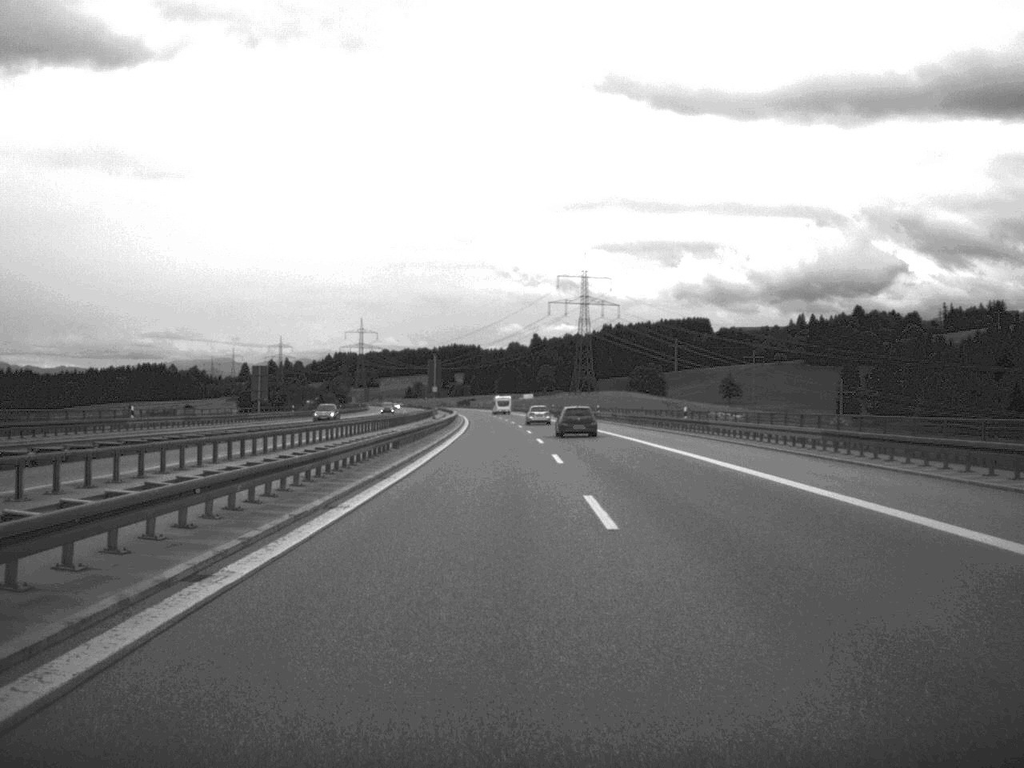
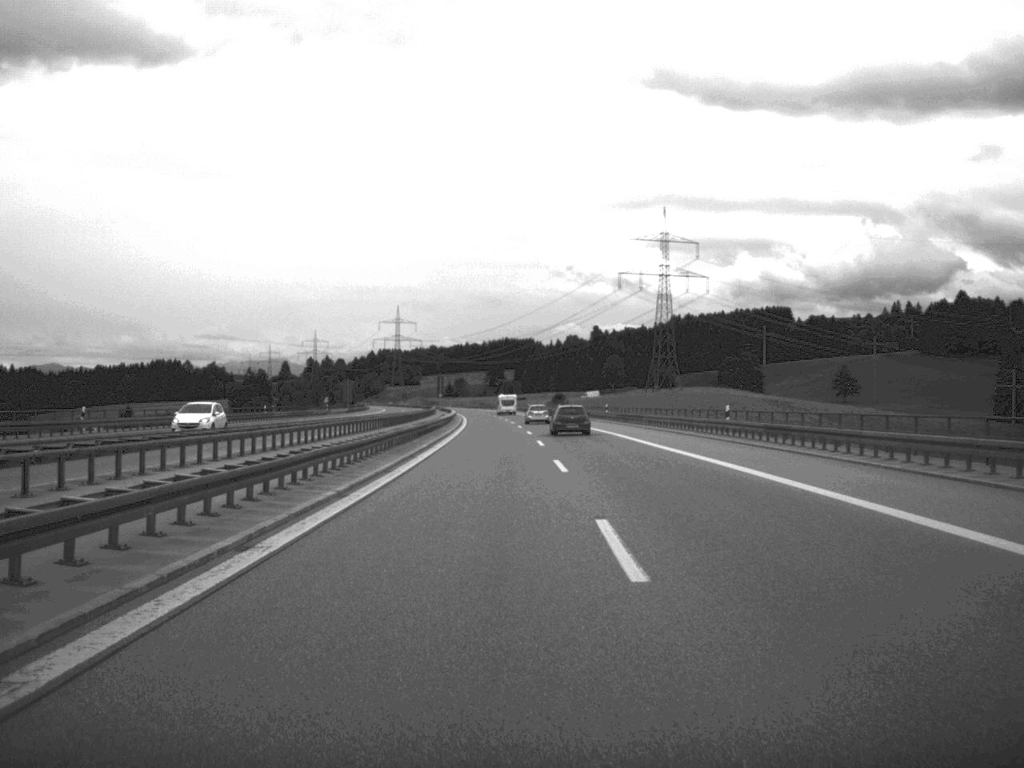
(-2.3, +110.3) m; -3°
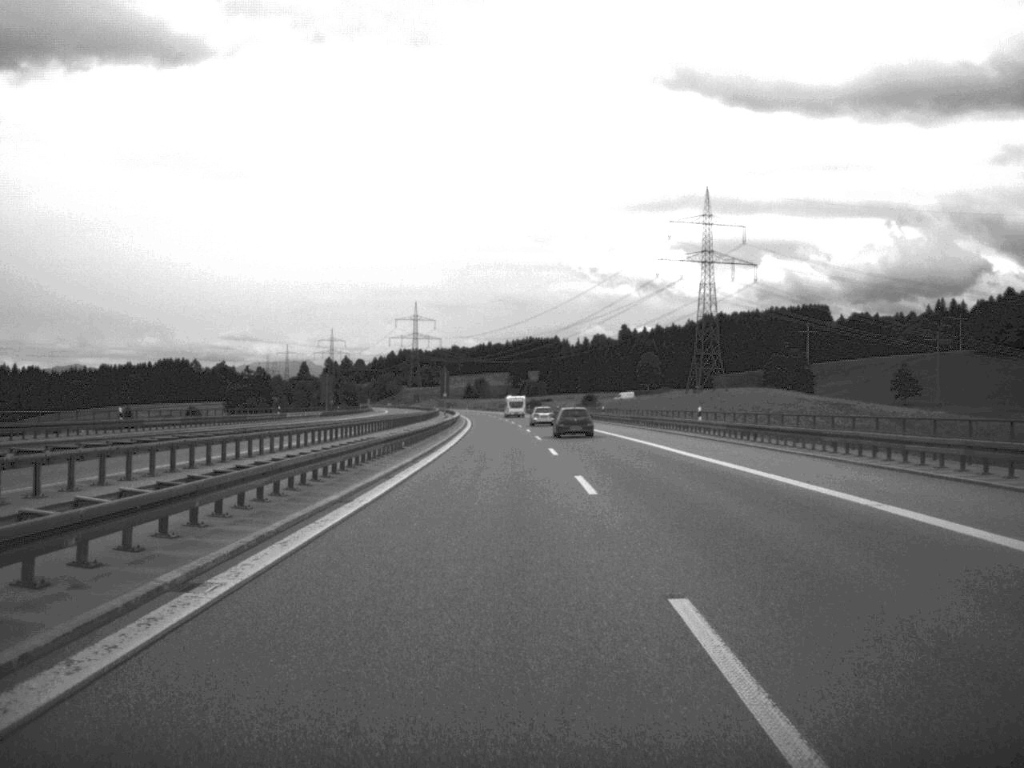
(-0.5, +42.3) m; -1°
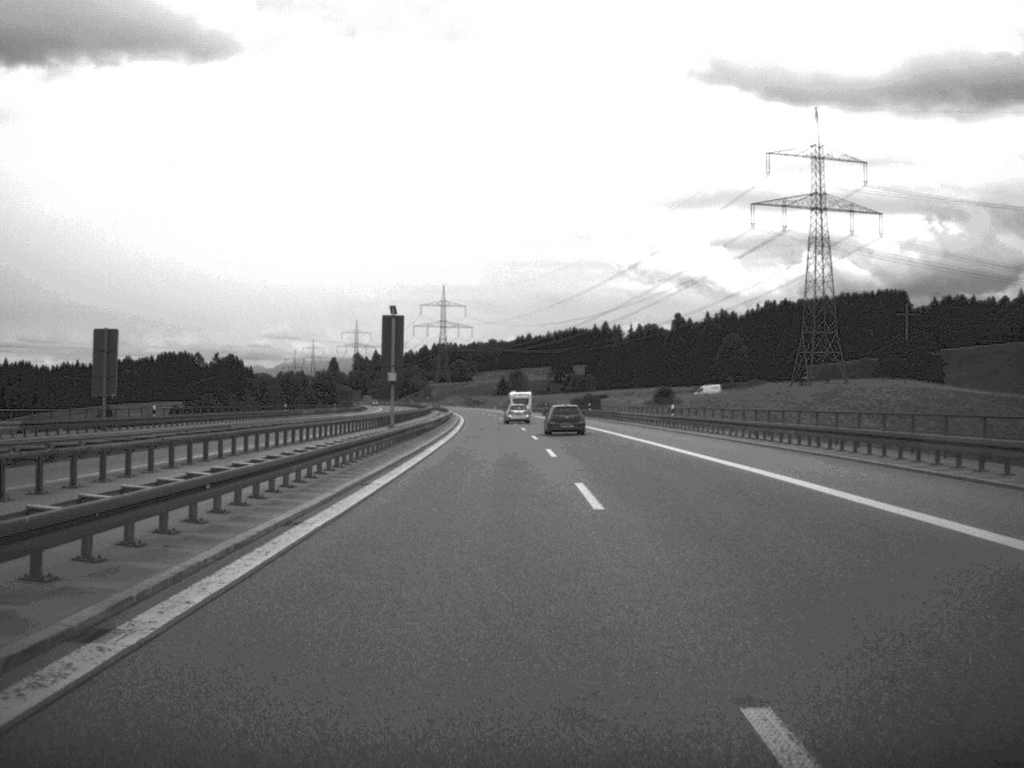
(-1.5, +91.9) m; -2°
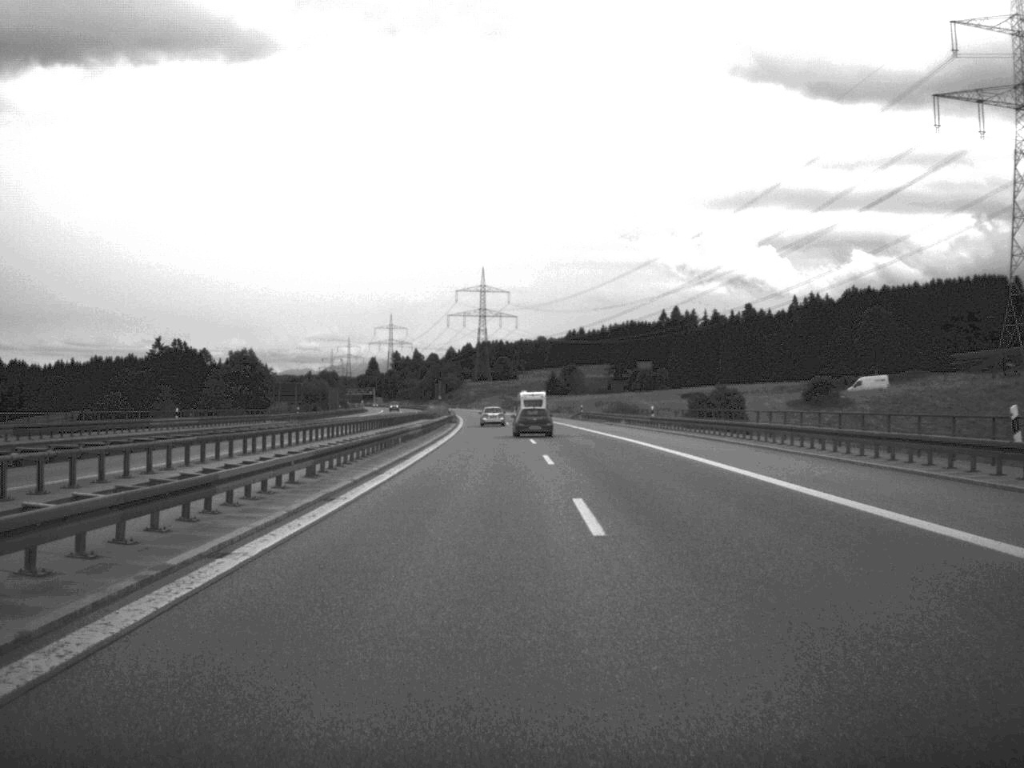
(-1.7, +91.7) m; -2°
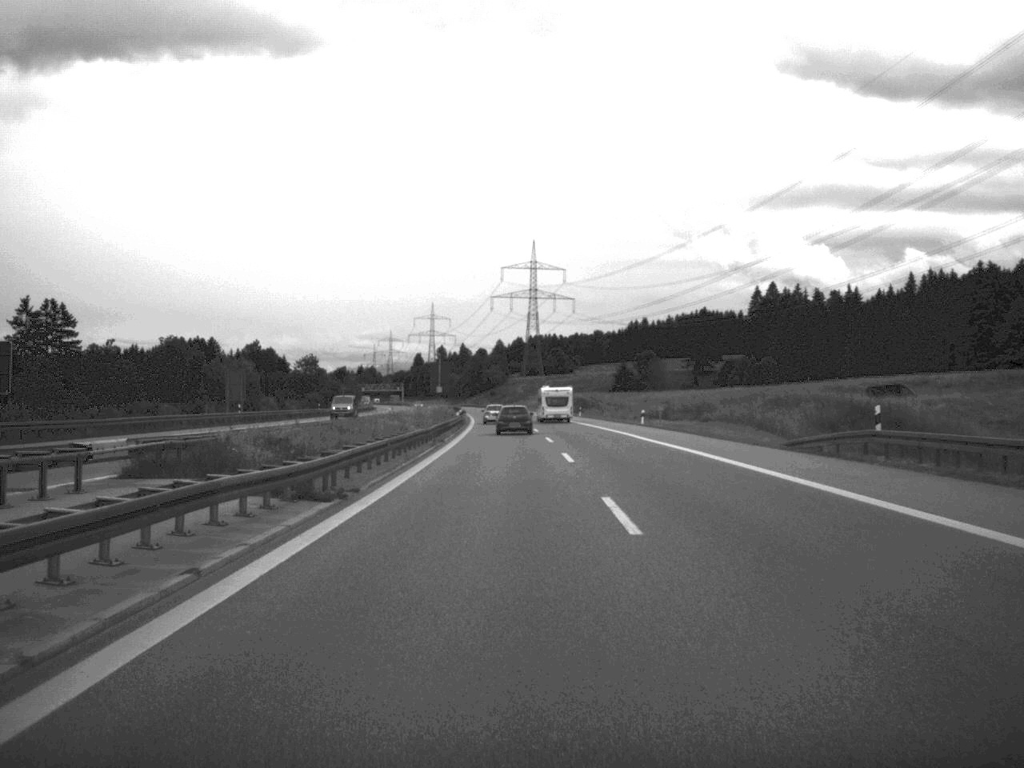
(-2.1, +88.0) m; -2°
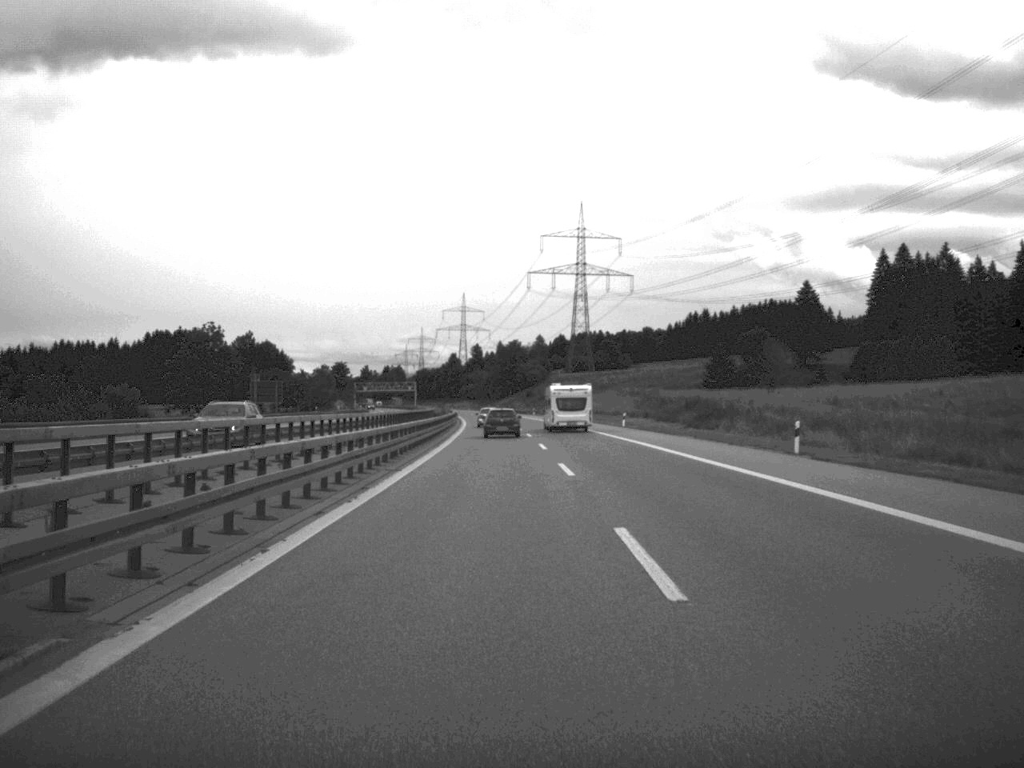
(-1.4, +93.4) m; -2°
